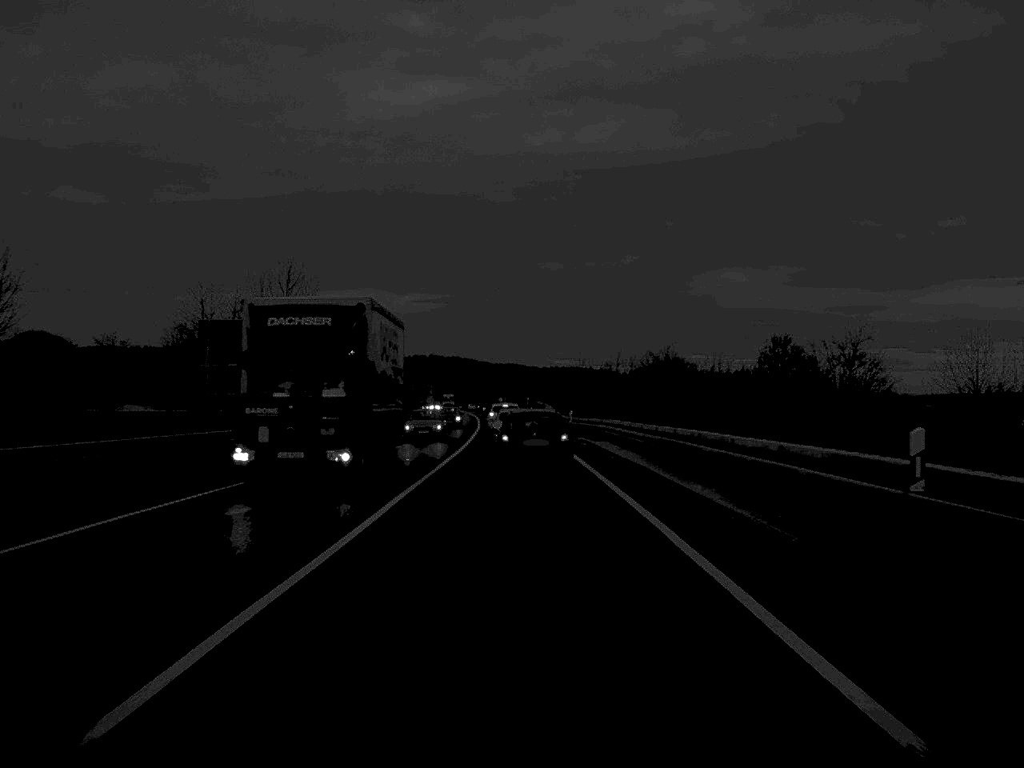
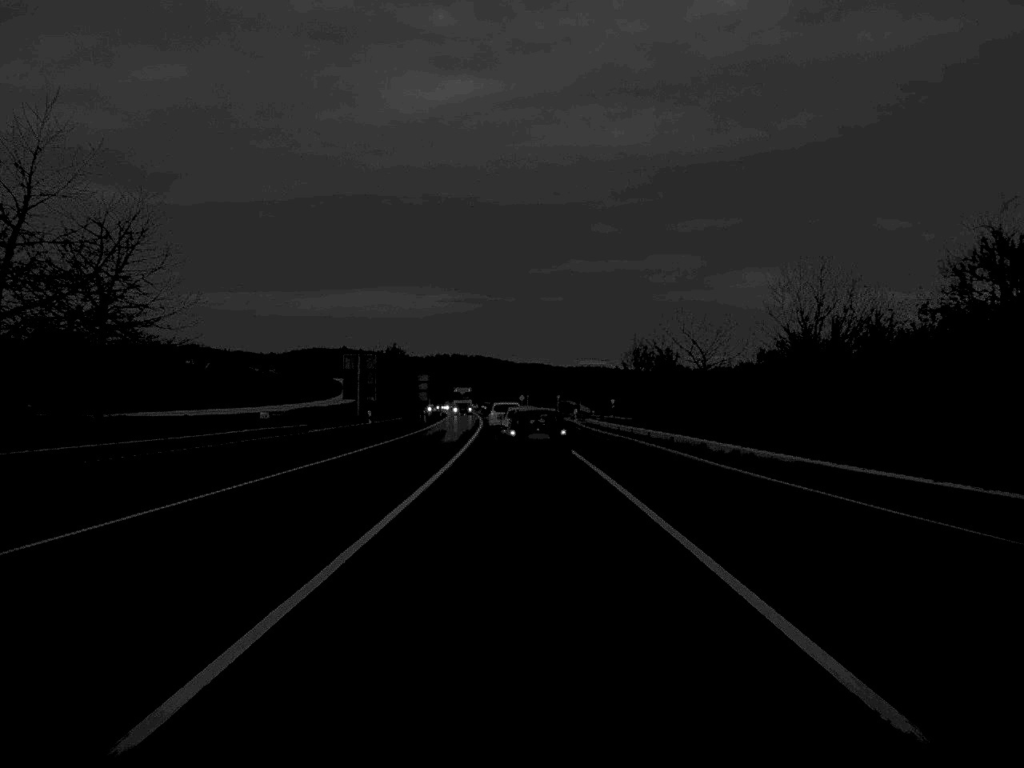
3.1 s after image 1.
(-0.6, +56.1) m; -1°
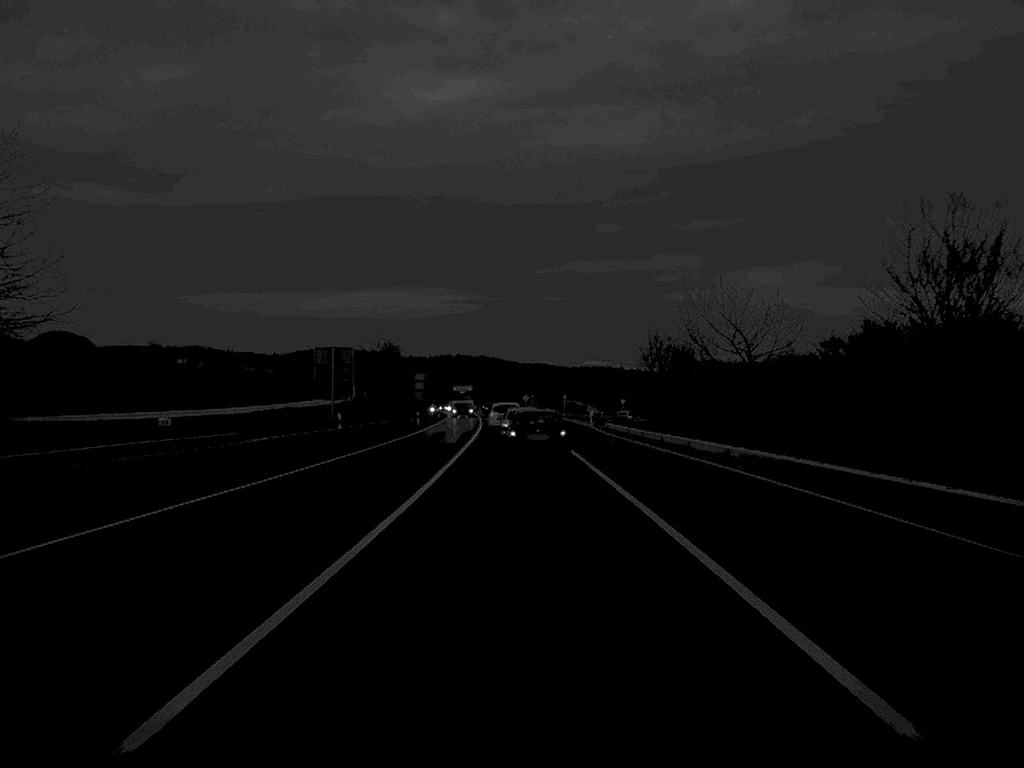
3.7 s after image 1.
(0.0, +10.7) m; 0°
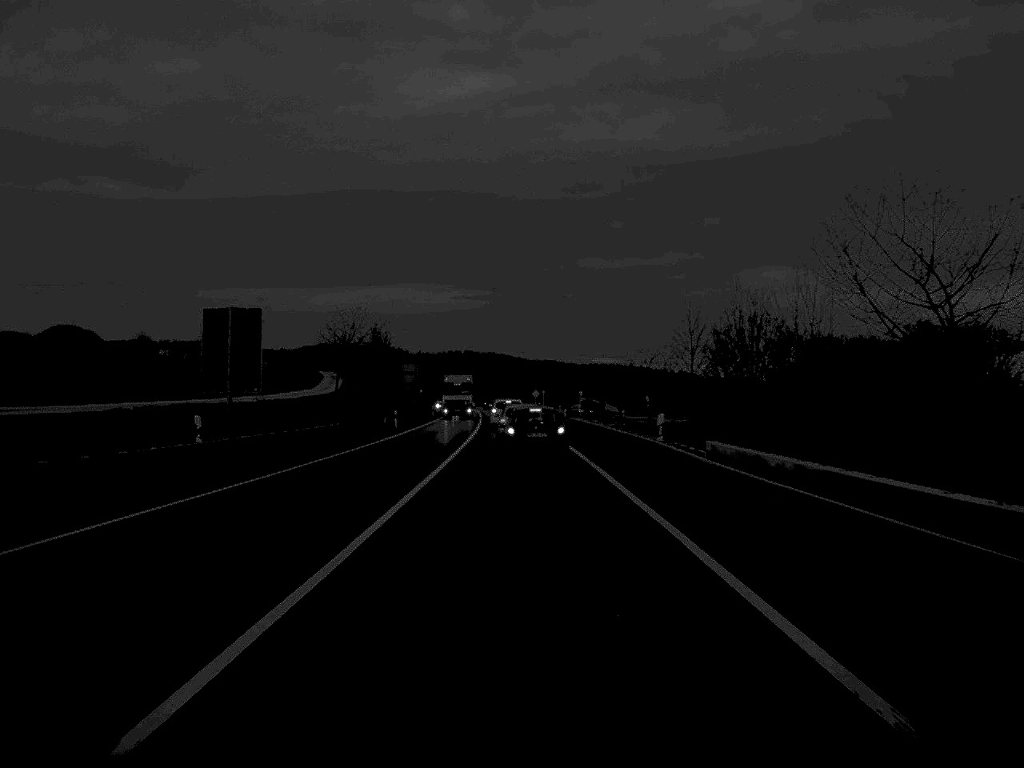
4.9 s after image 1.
(-0.1, +22.1) m; 0°
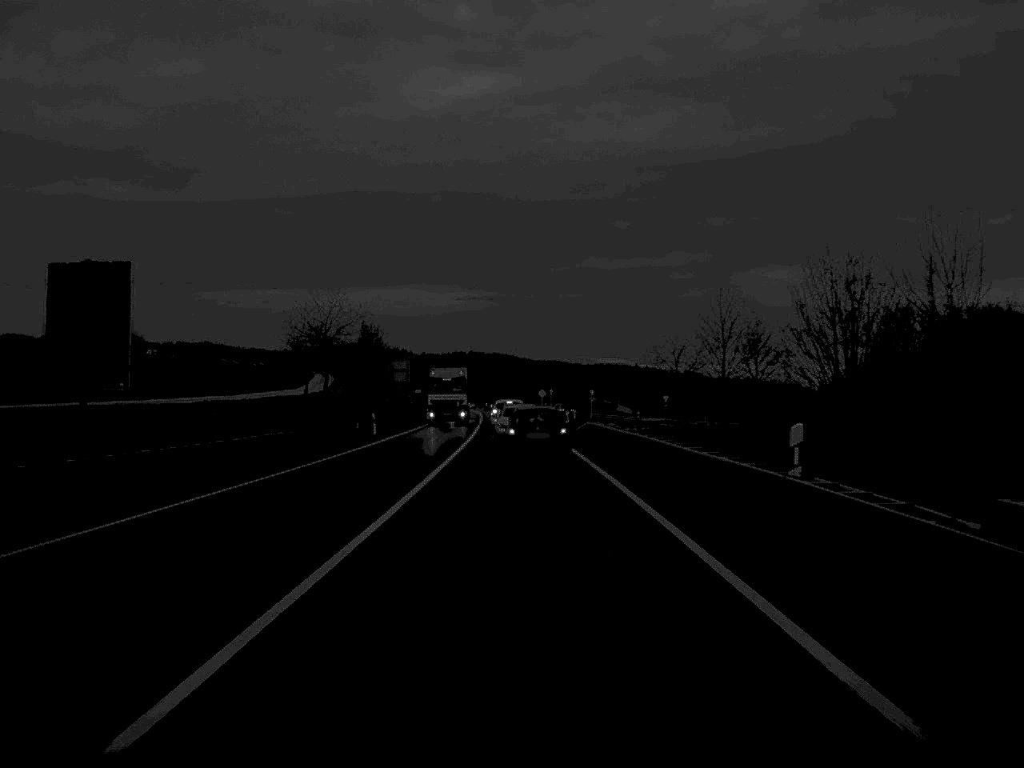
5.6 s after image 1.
(0.0, +12.7) m; 0°
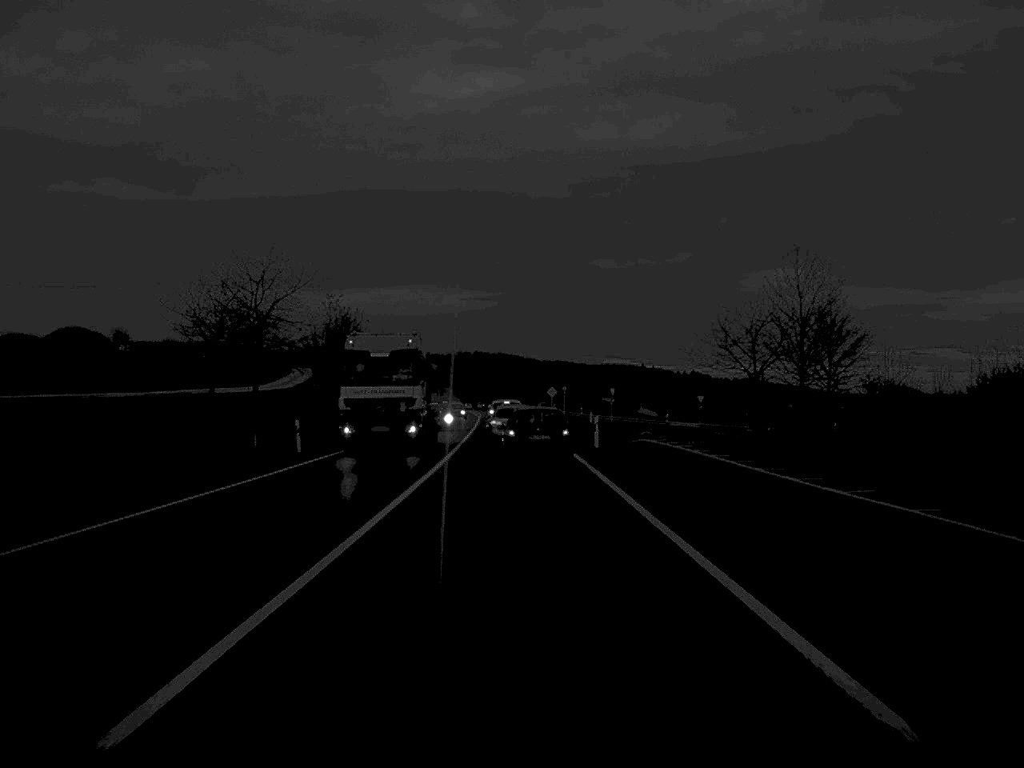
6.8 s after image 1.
(0.0, +21.5) m; 0°
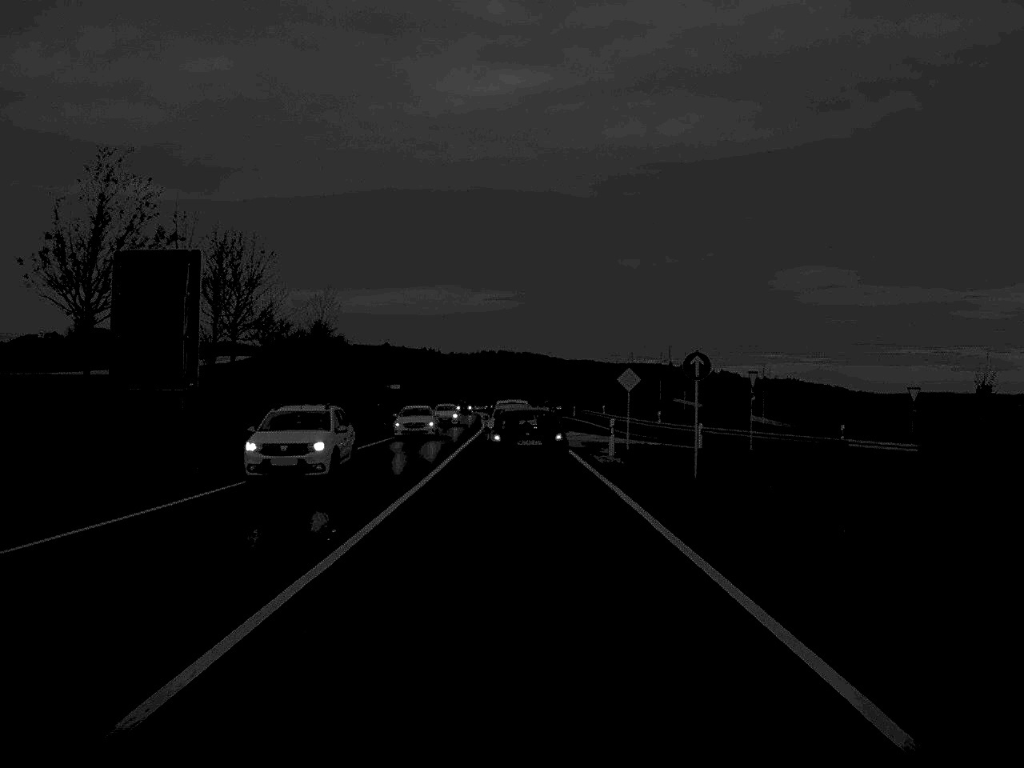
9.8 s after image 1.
(-0.6, +52.6) m; -1°
